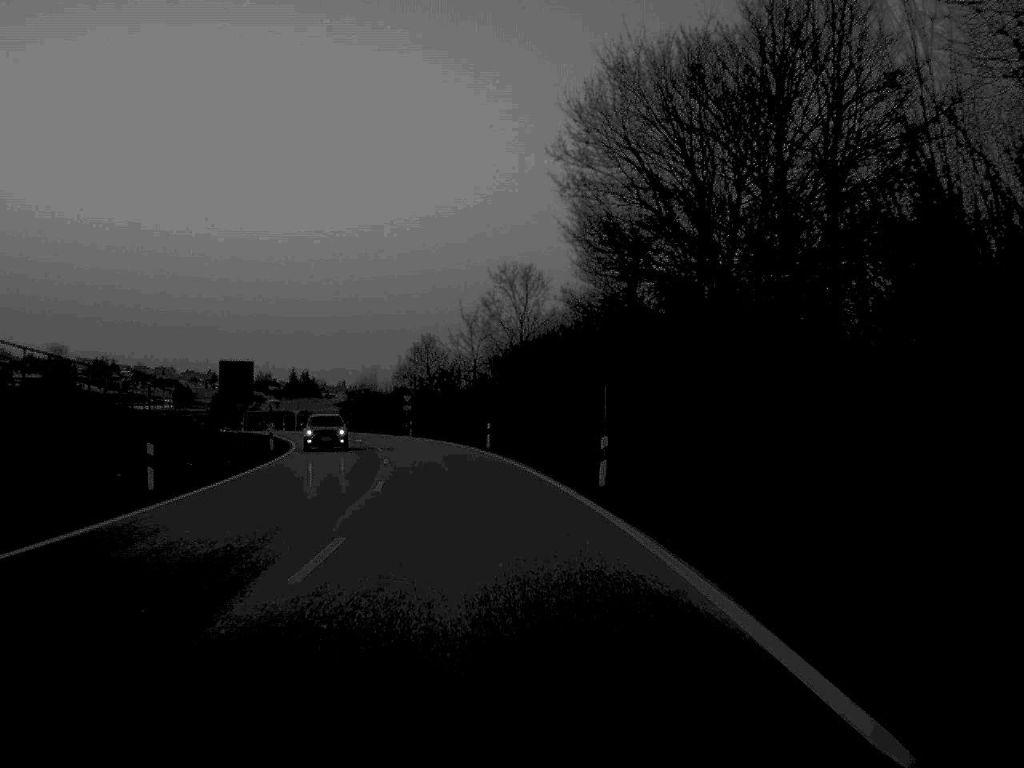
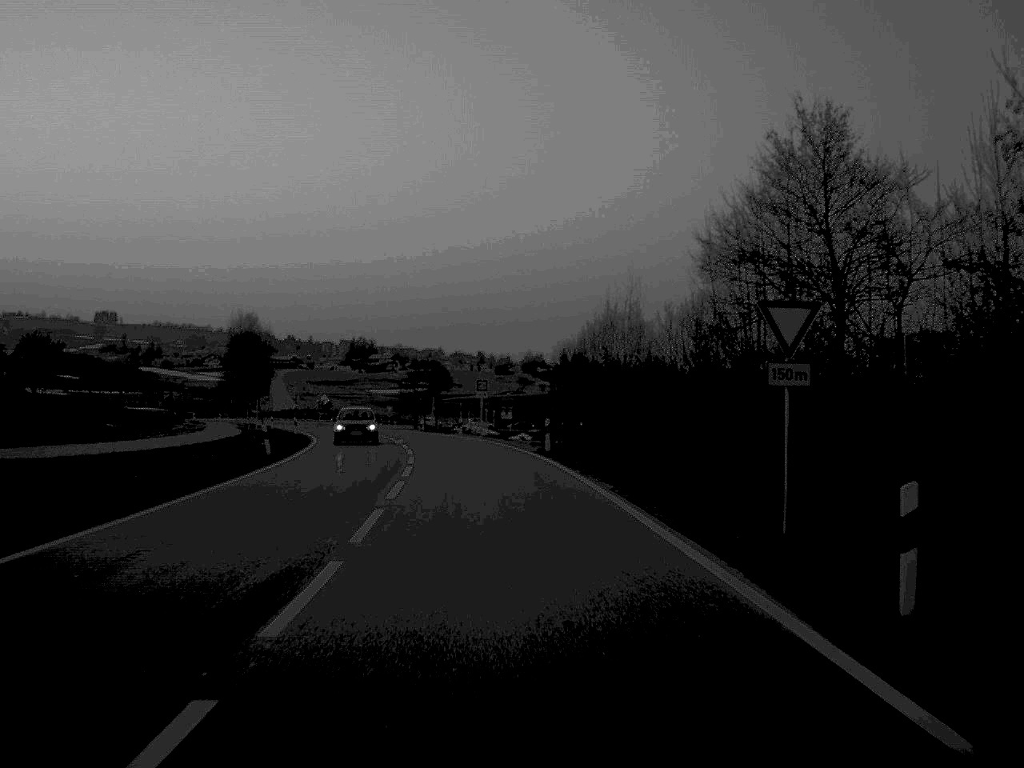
(-7.7, +70.9) m; -12°
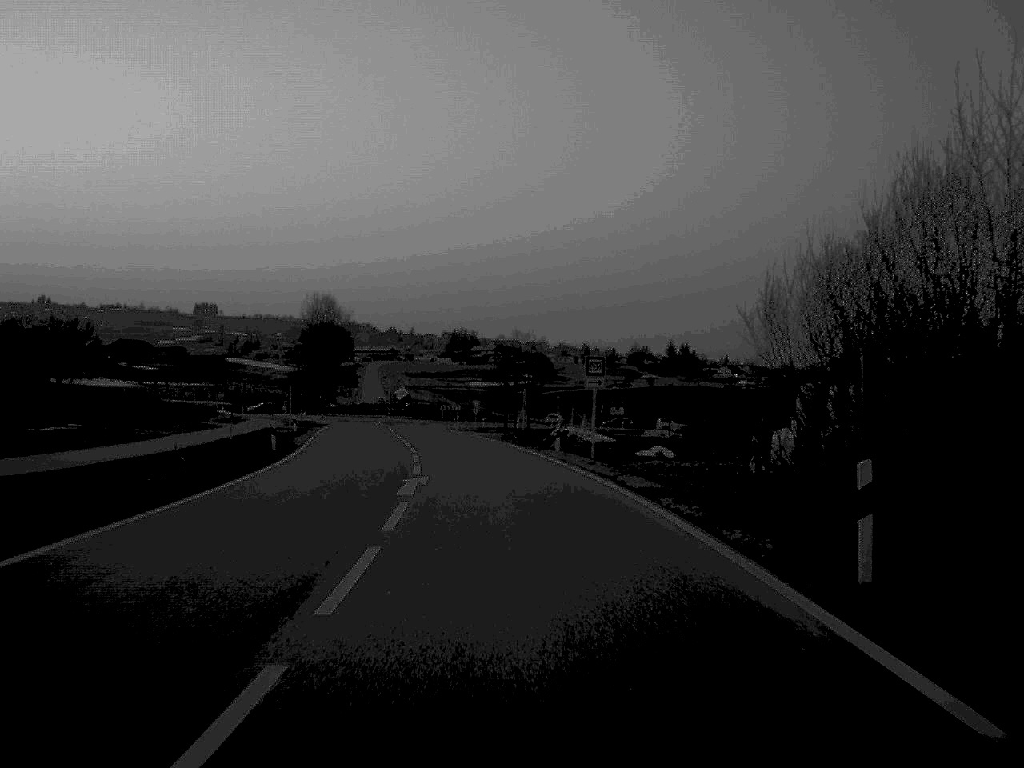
(-1.2, +29.6) m; -5°
